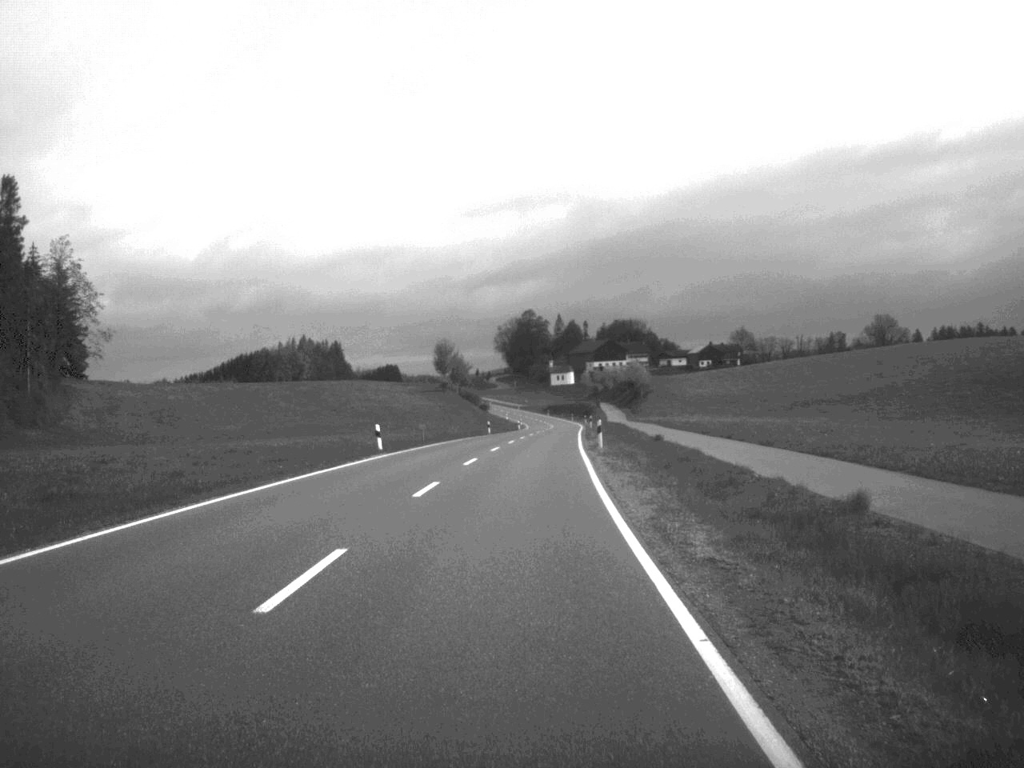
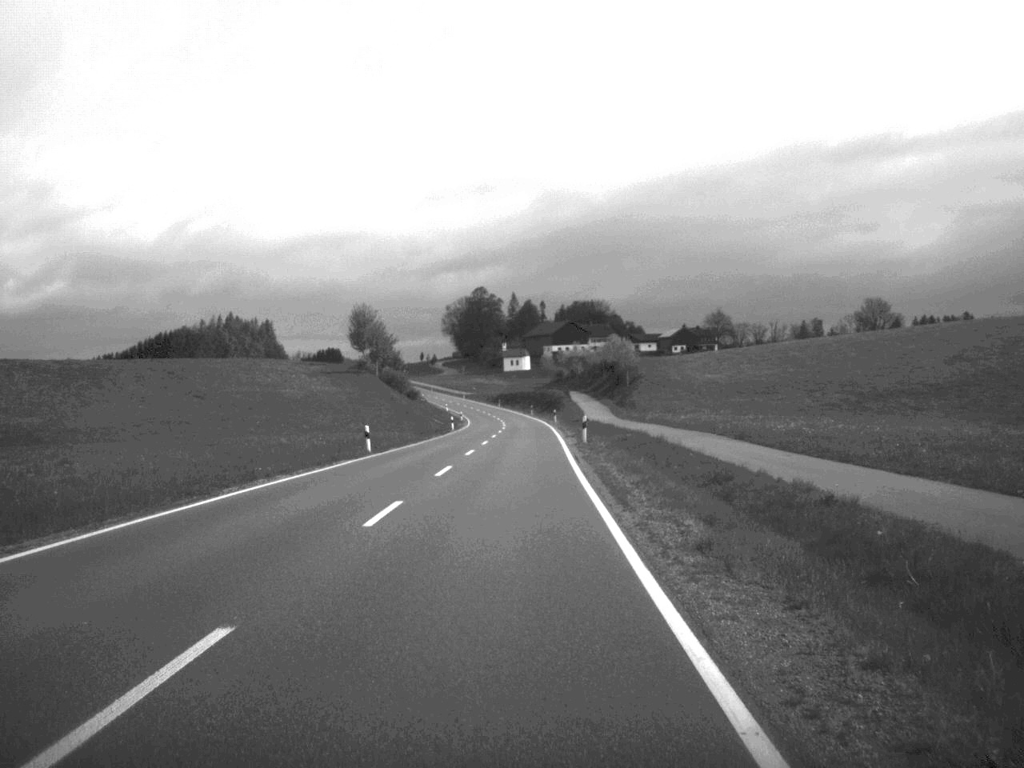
(+1.0, +51.6) m; +2°
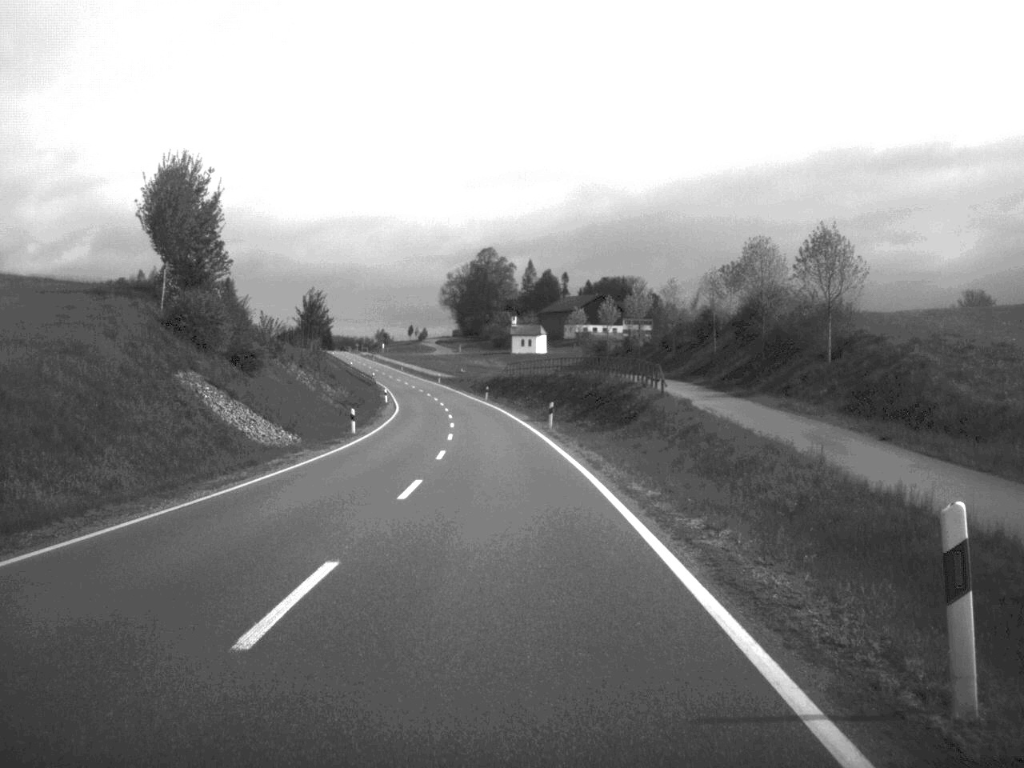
(0.0, +90.1) m; -1°
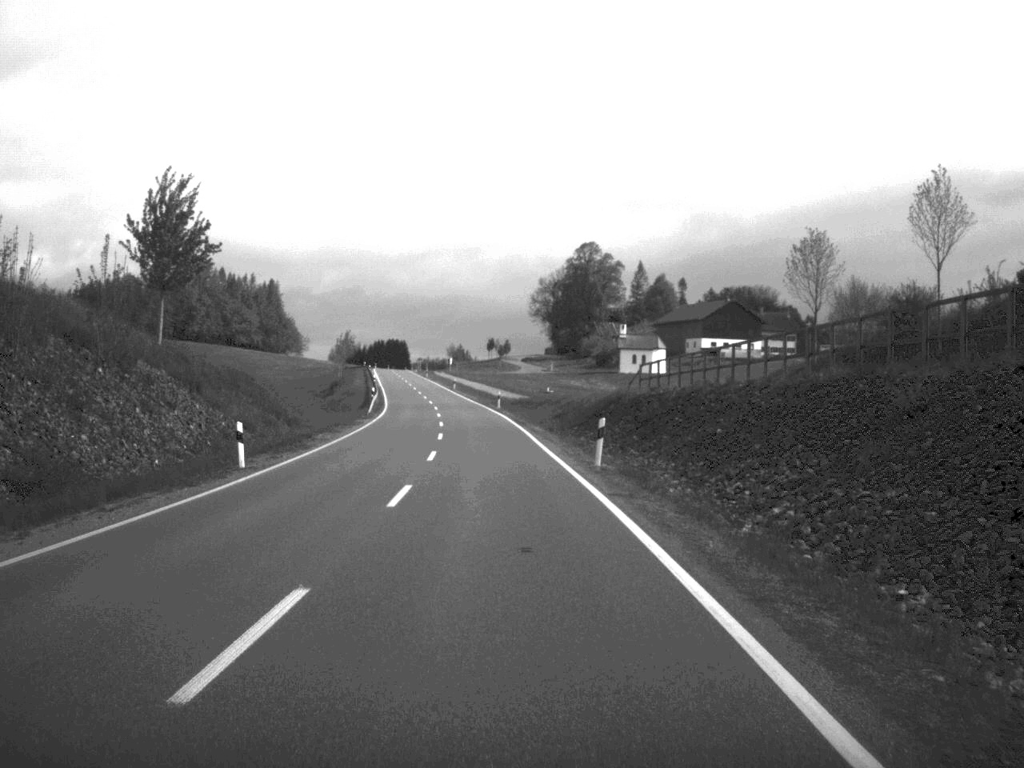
(-2.6, +71.6) m; -4°
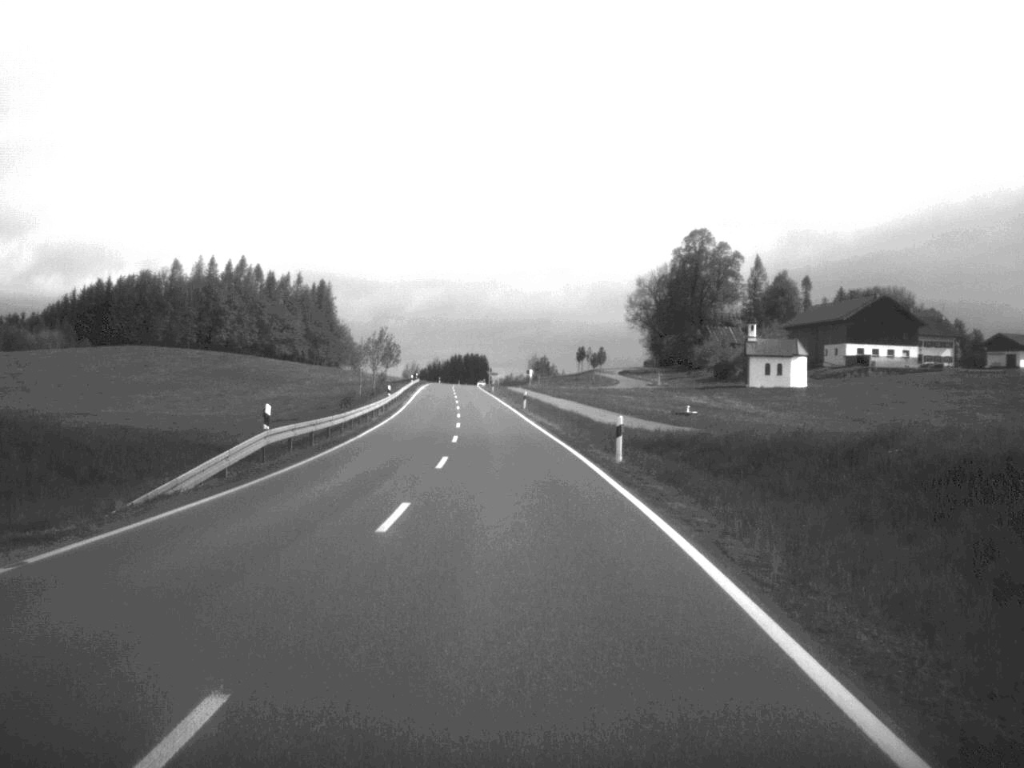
(-1.8, +50.6) m; -4°
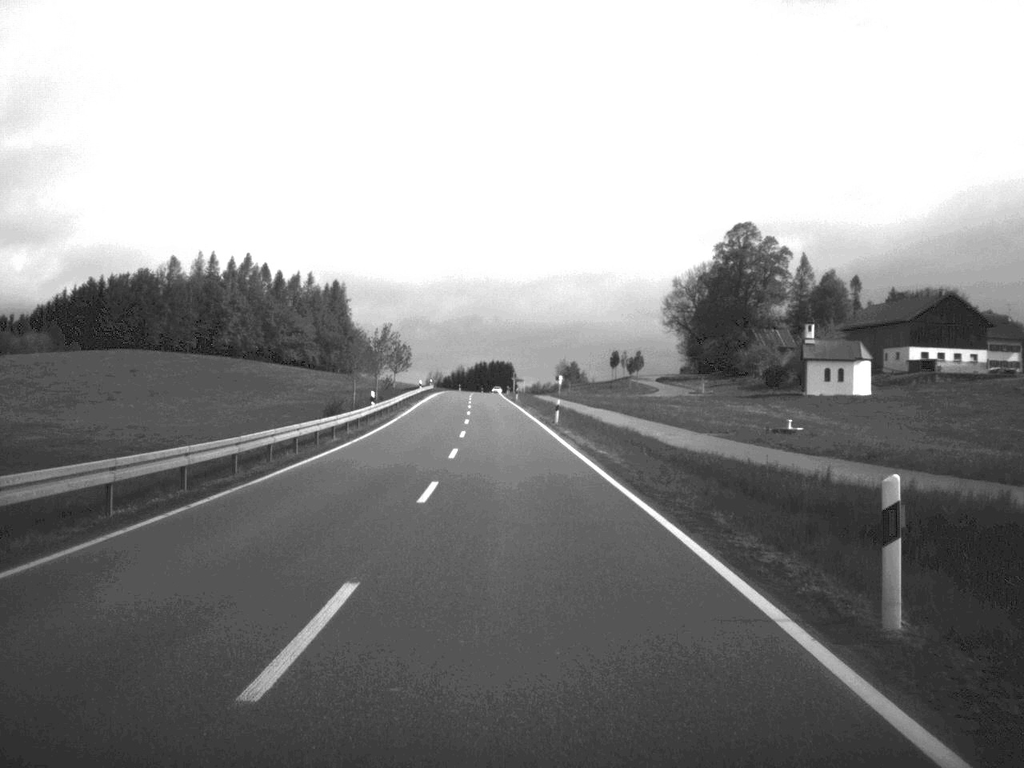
(-0.2, +19.5) m; -1°
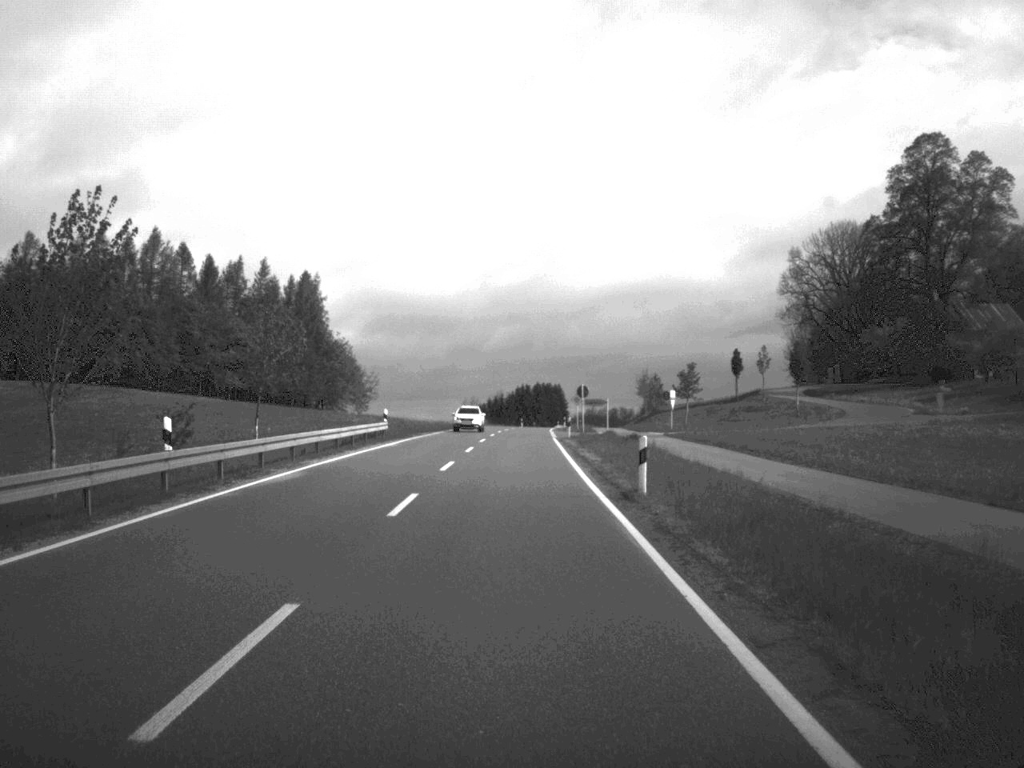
(-1.9, +82.7) m; -2°
